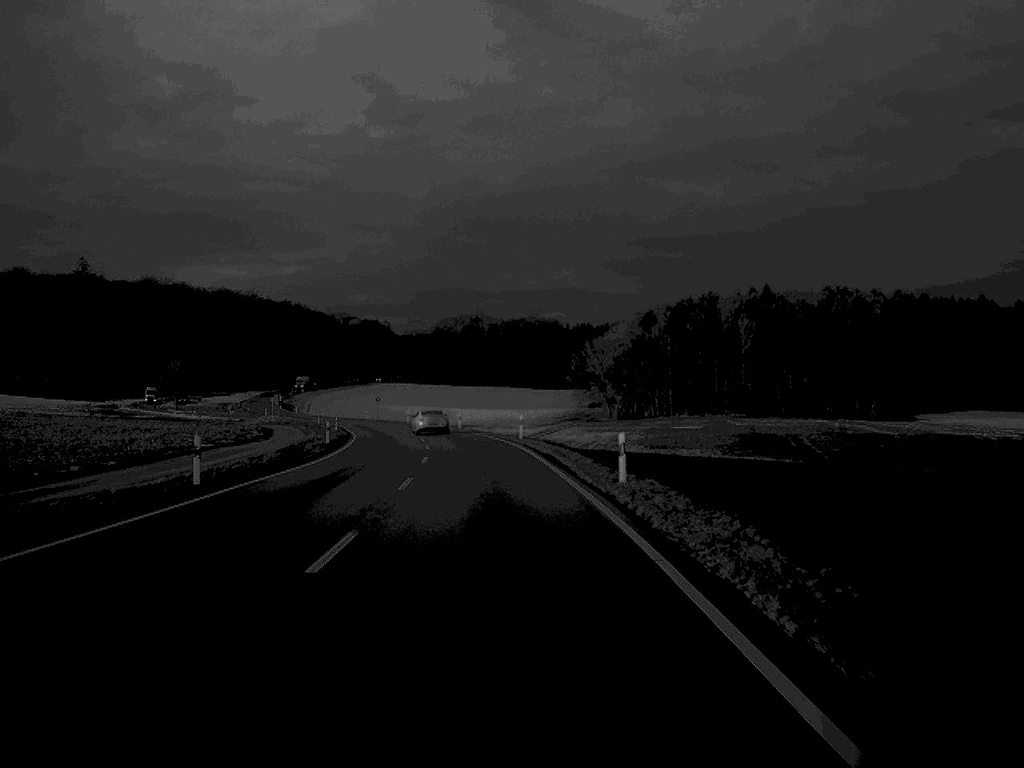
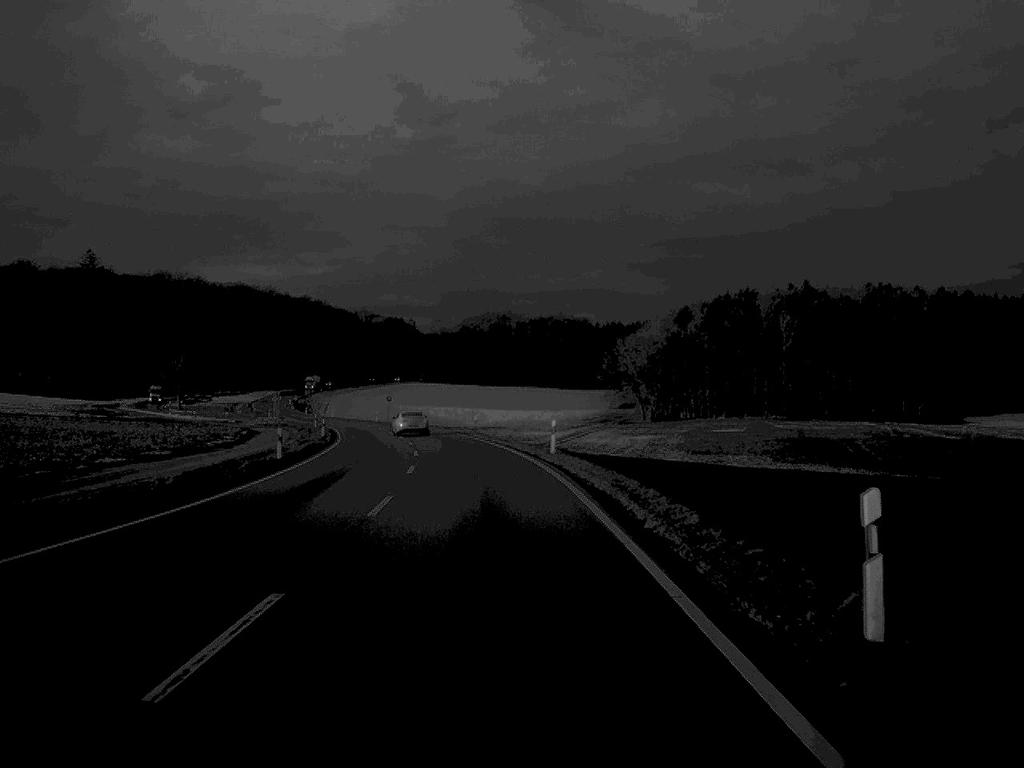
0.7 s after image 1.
(-0.2, +17.3) m; -1°
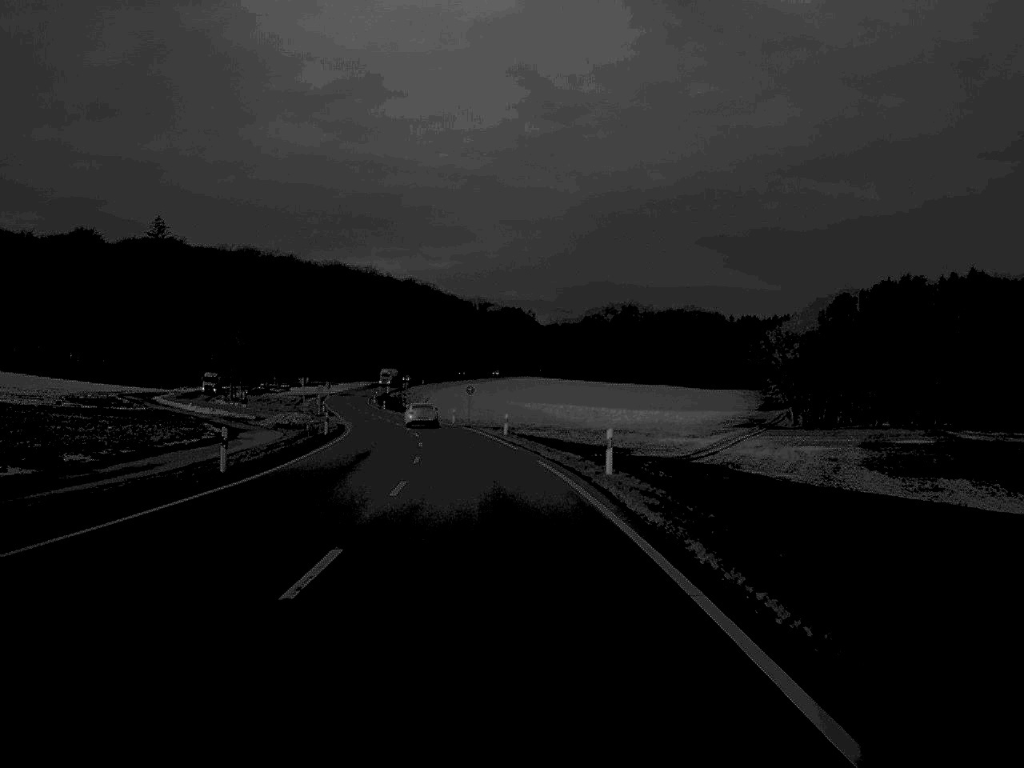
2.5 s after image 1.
(-2.0, +44.8) m; -5°
